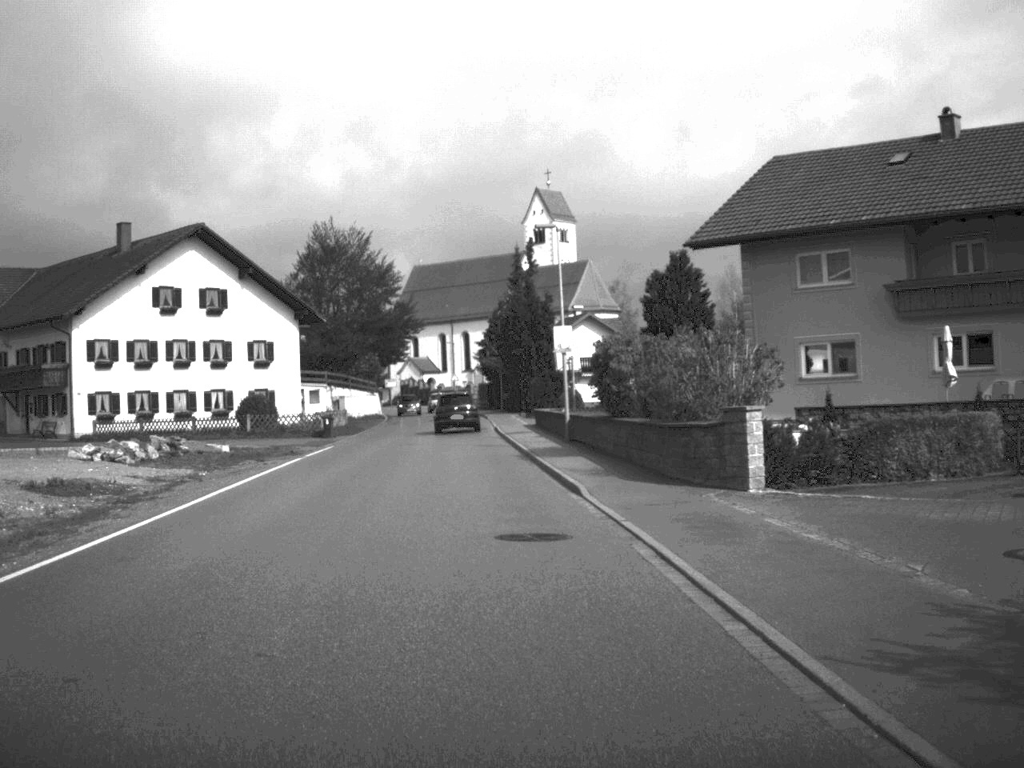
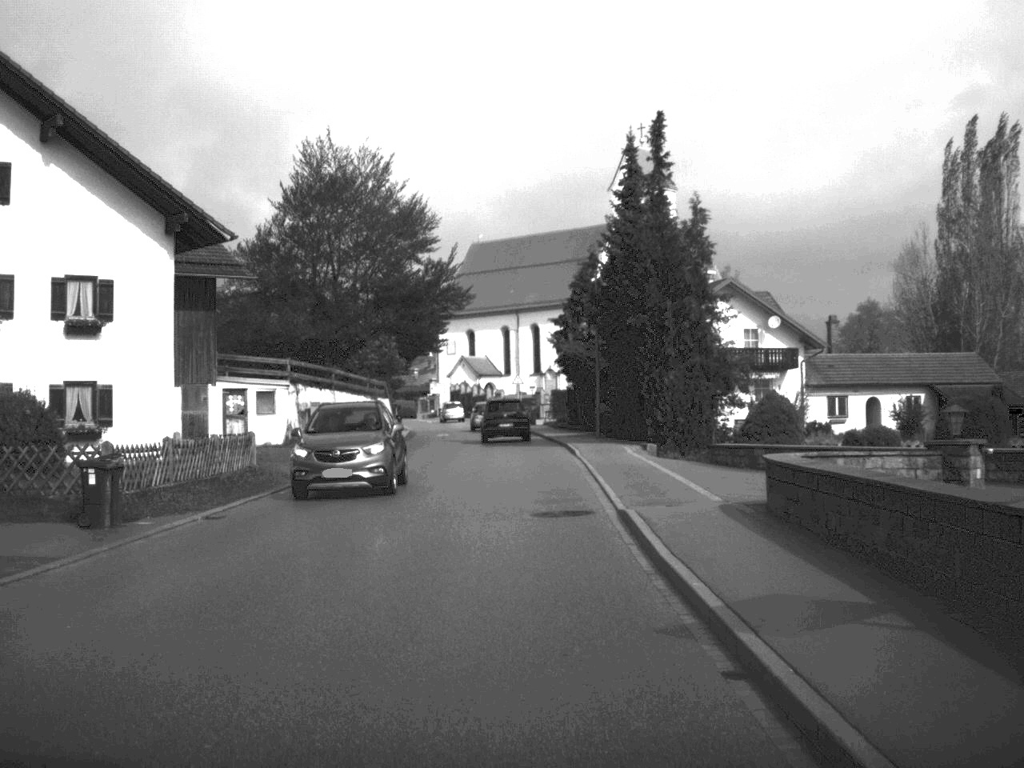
(-1.6, +36.9) m; -3°
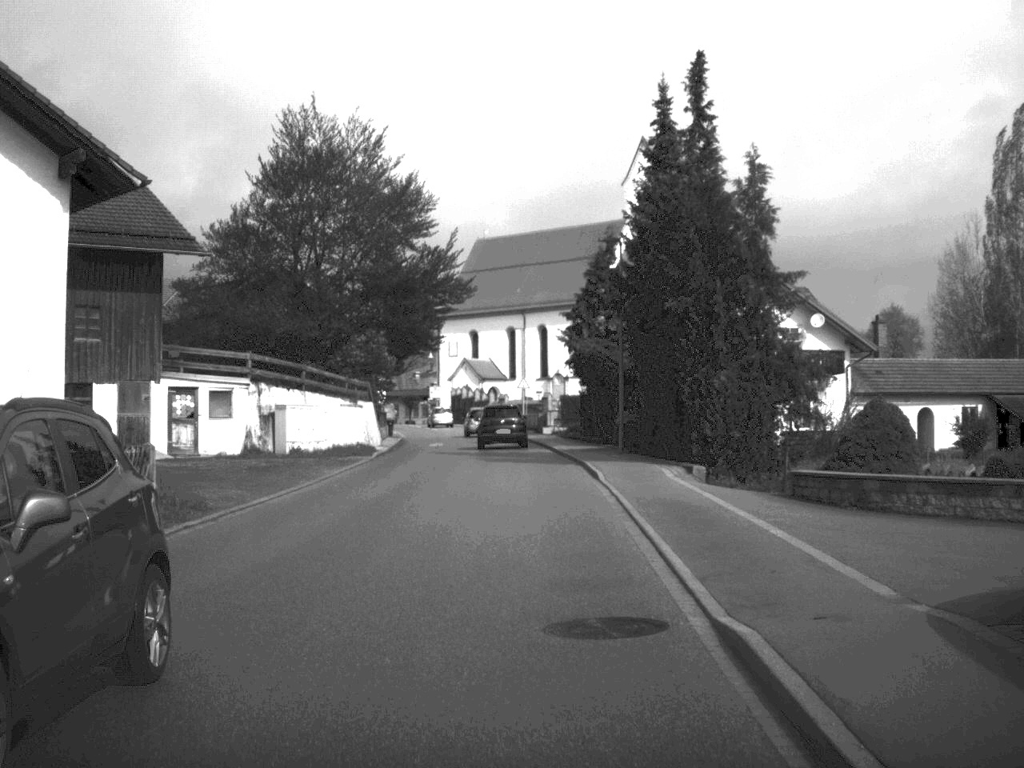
(0.0, +8.2) m; 0°
